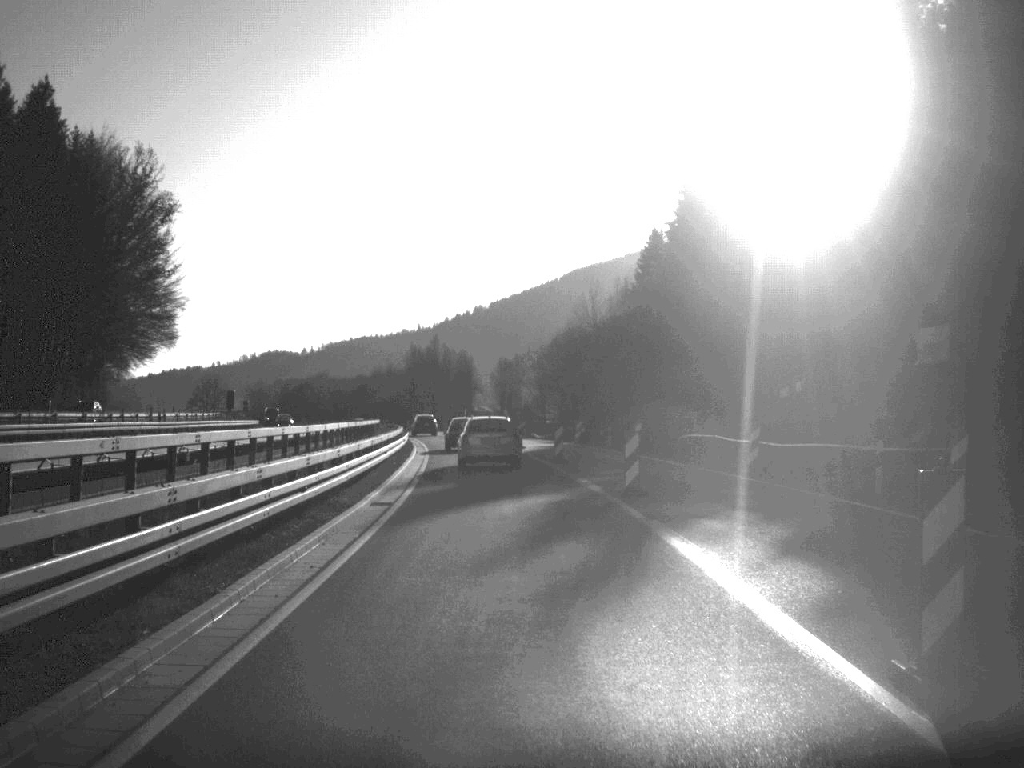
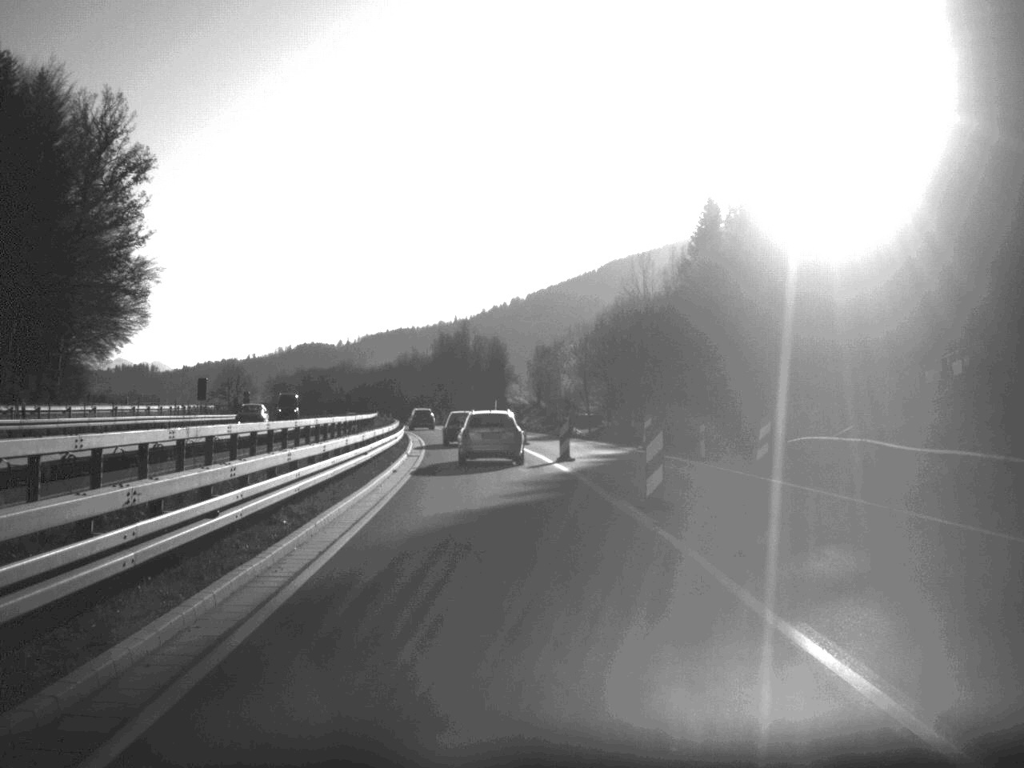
(-0.3, +21.0) m; -2°
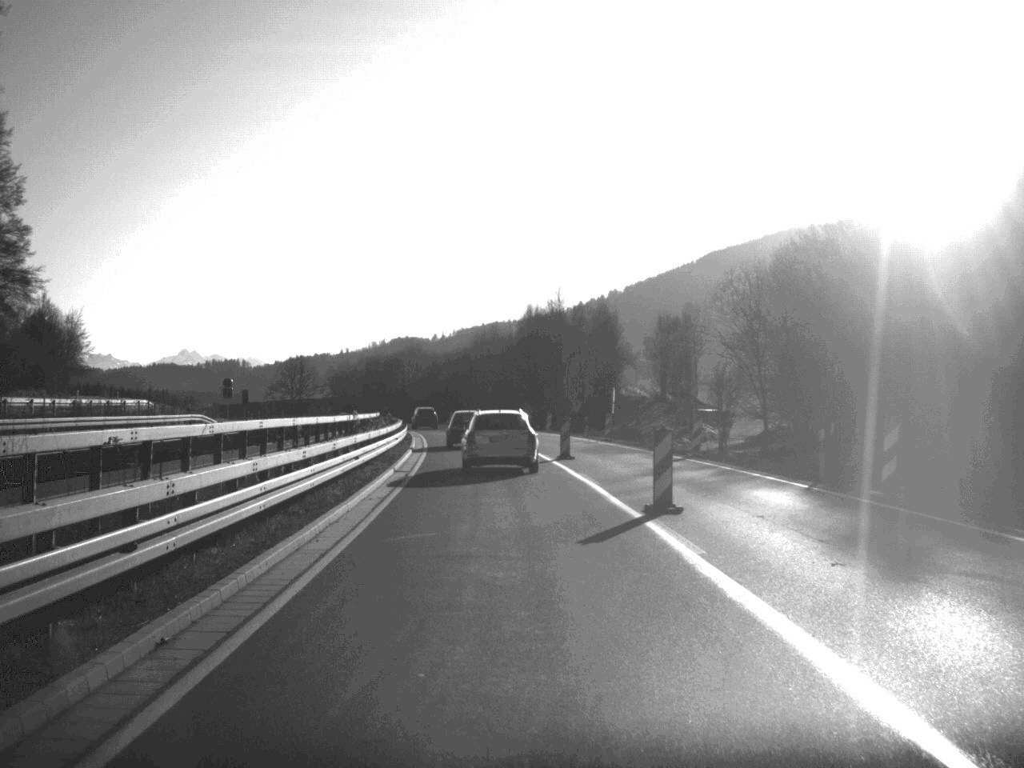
(-2.1, +50.9) m; -4°
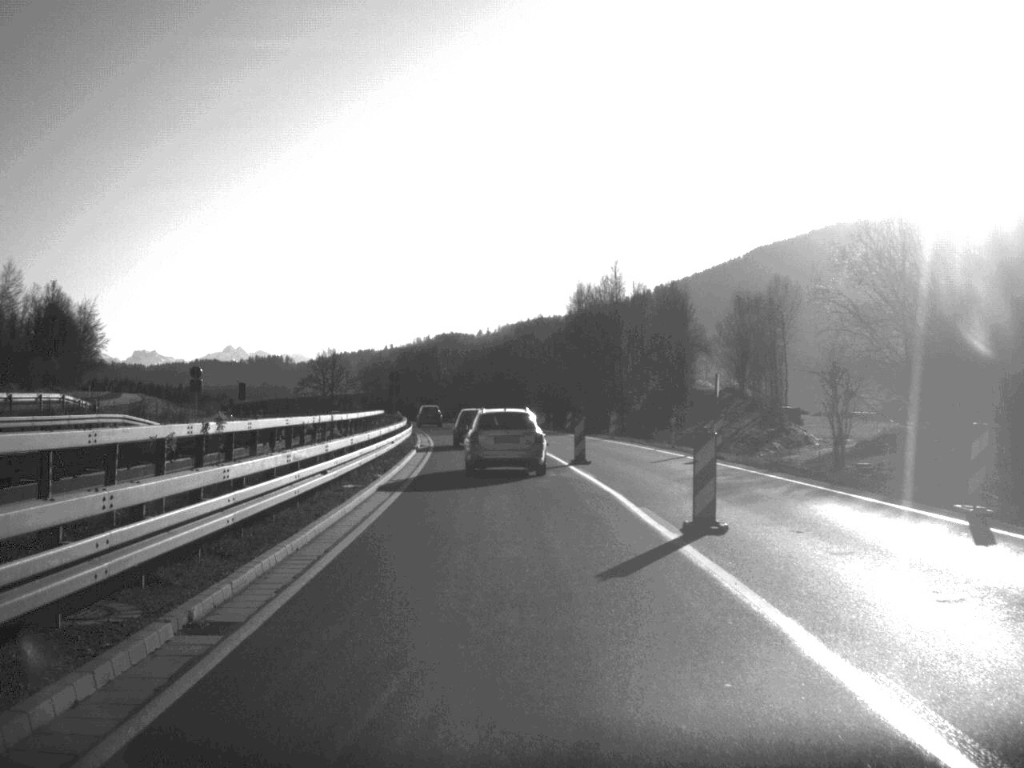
(-0.4, +21.9) m; -2°
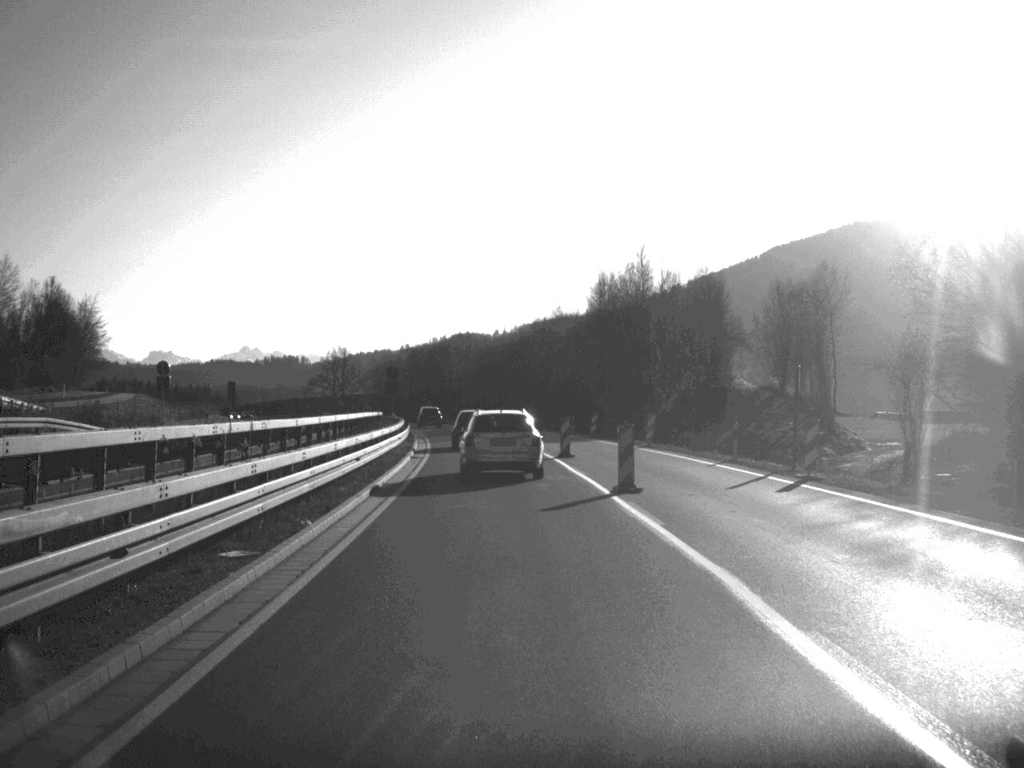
(-0.1, +10.4) m; -1°
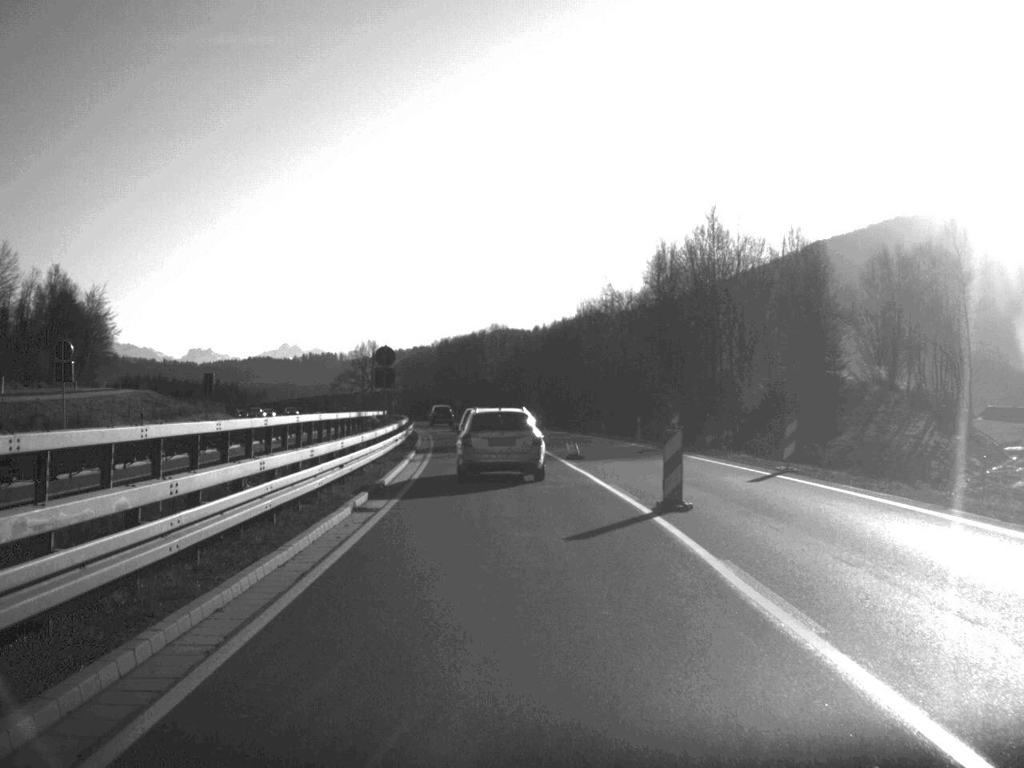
(-0.3, +19.9) m; -2°
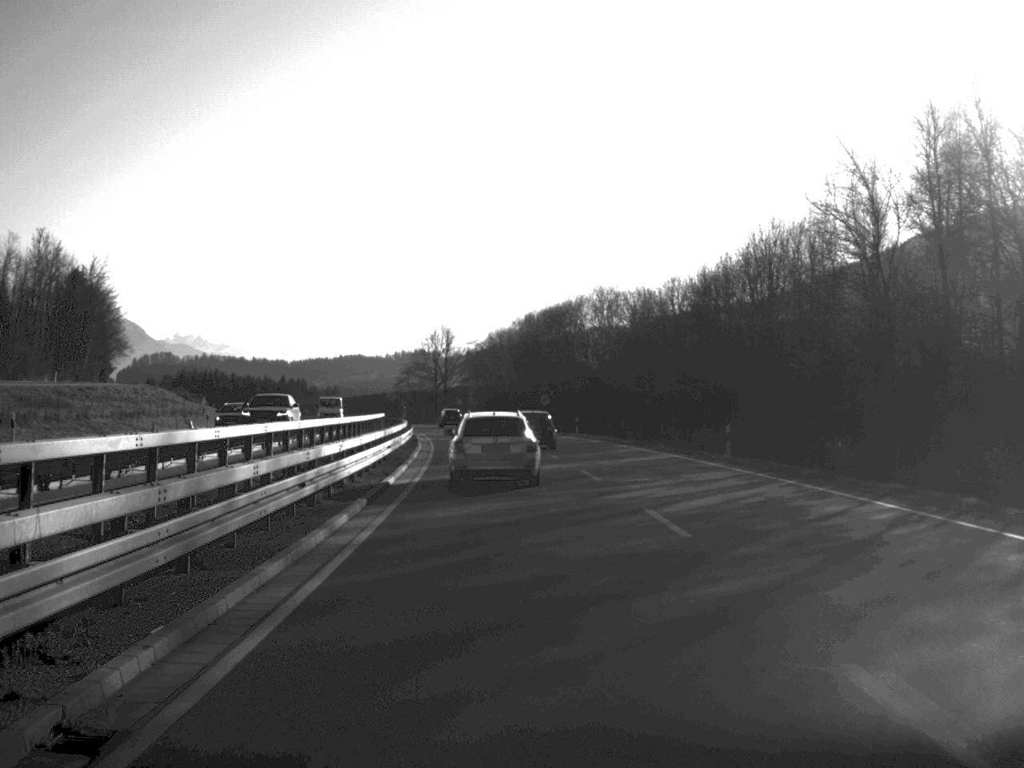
(-2.0, +52.6) m; -4°
